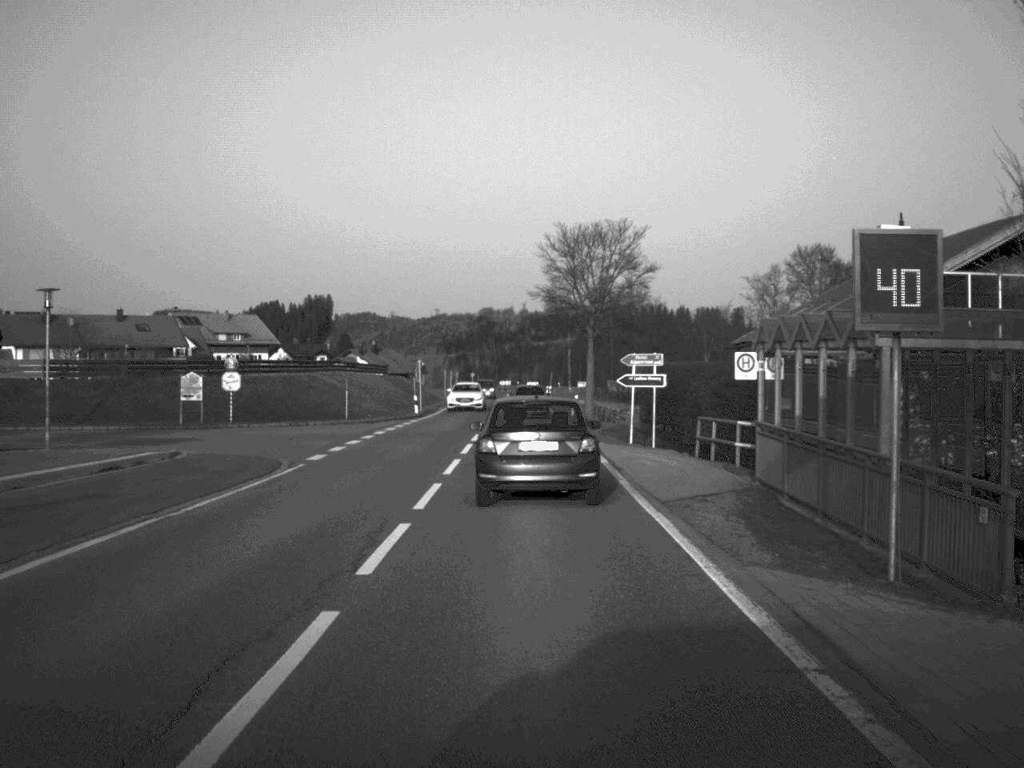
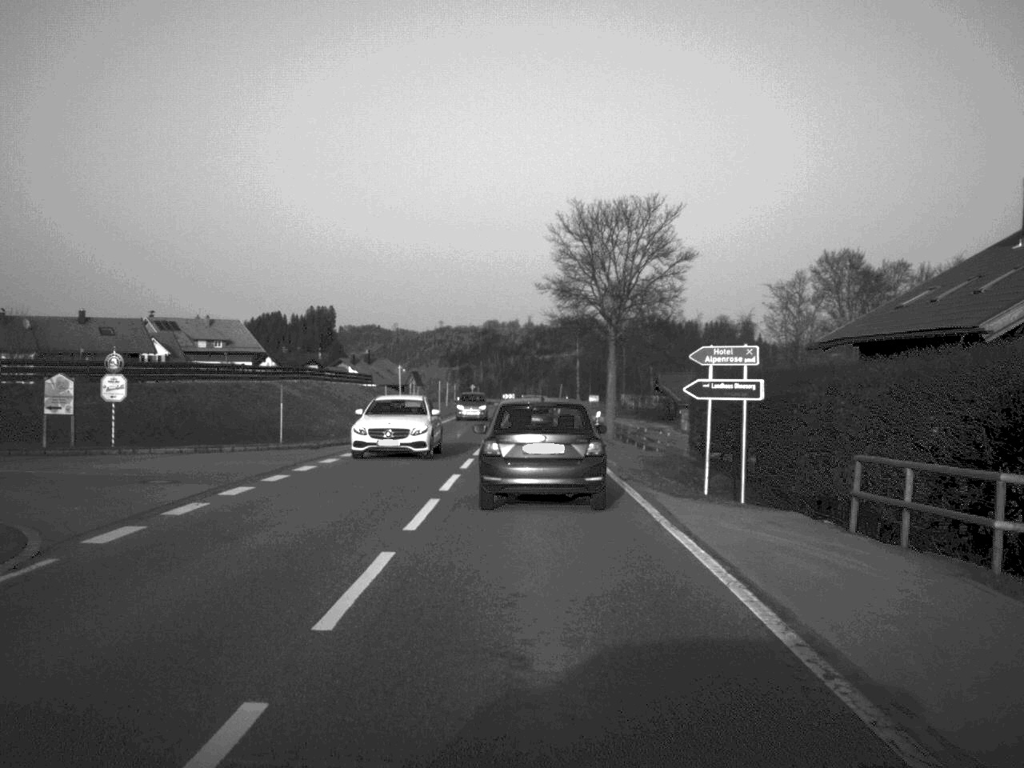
(0.0, +14.4) m; 0°
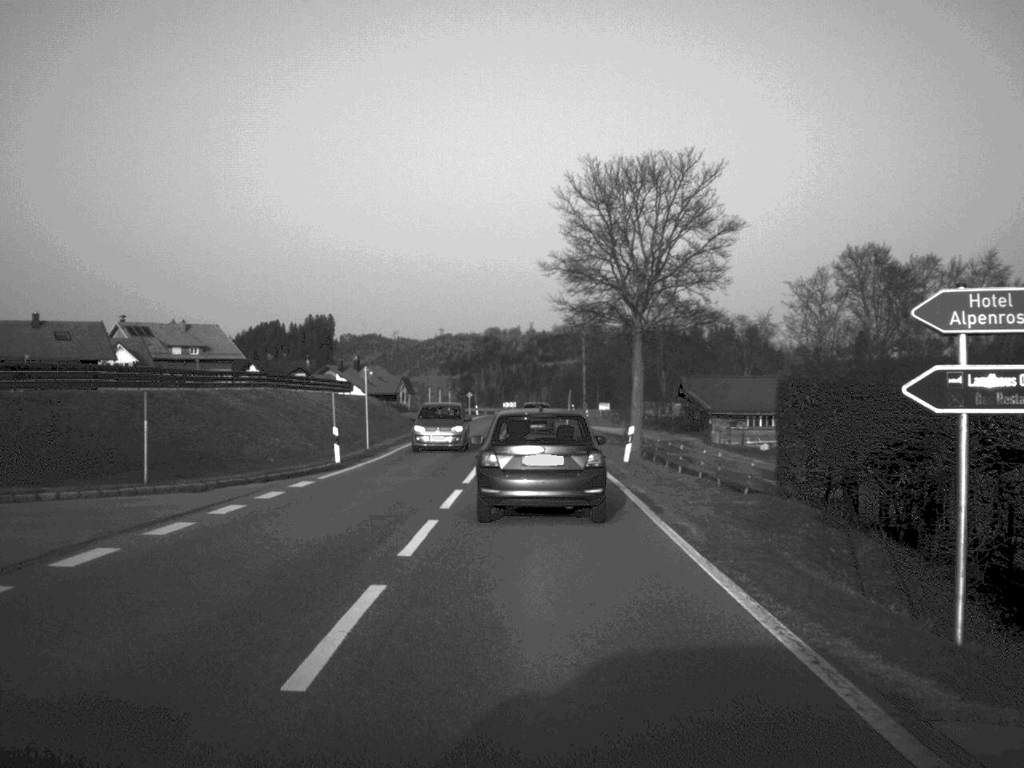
(0.0, +13.2) m; 0°
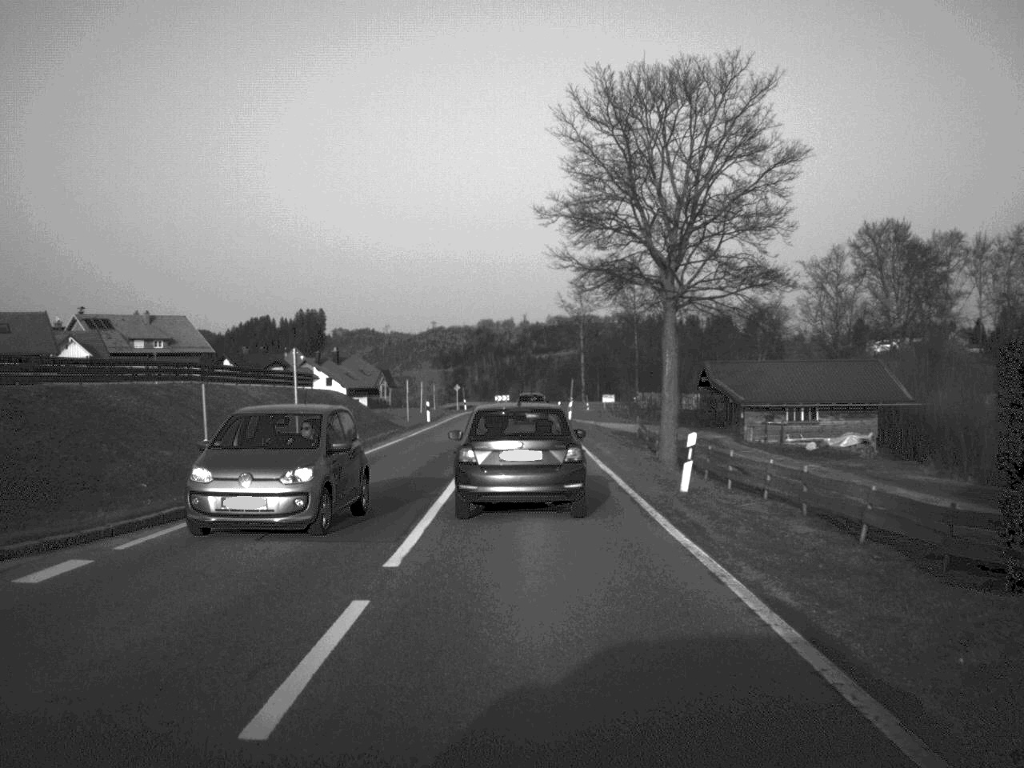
(0.0, +12.8) m; 0°
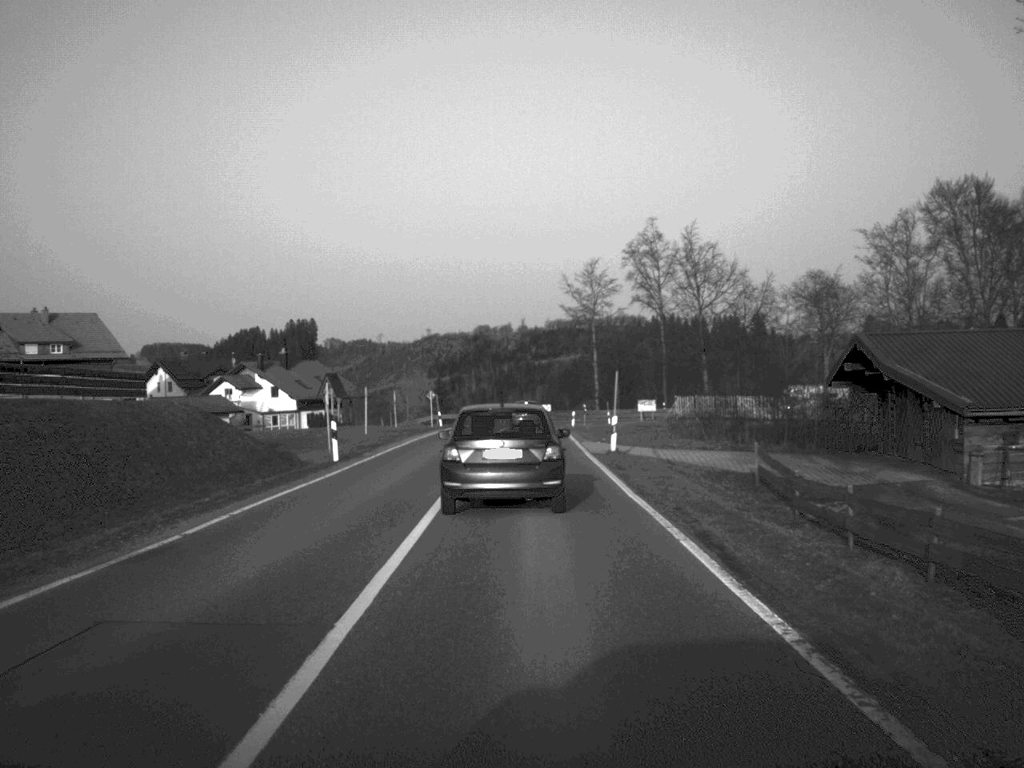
(0.0, +31.5) m; 0°
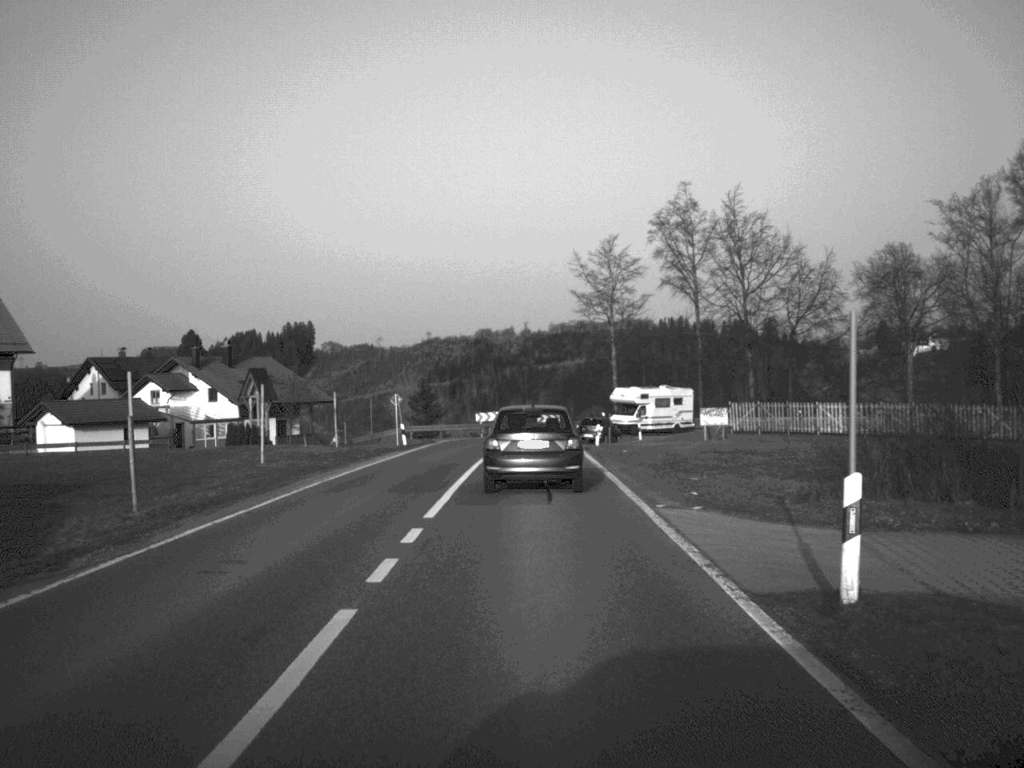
(0.0, +23.8) m; 0°
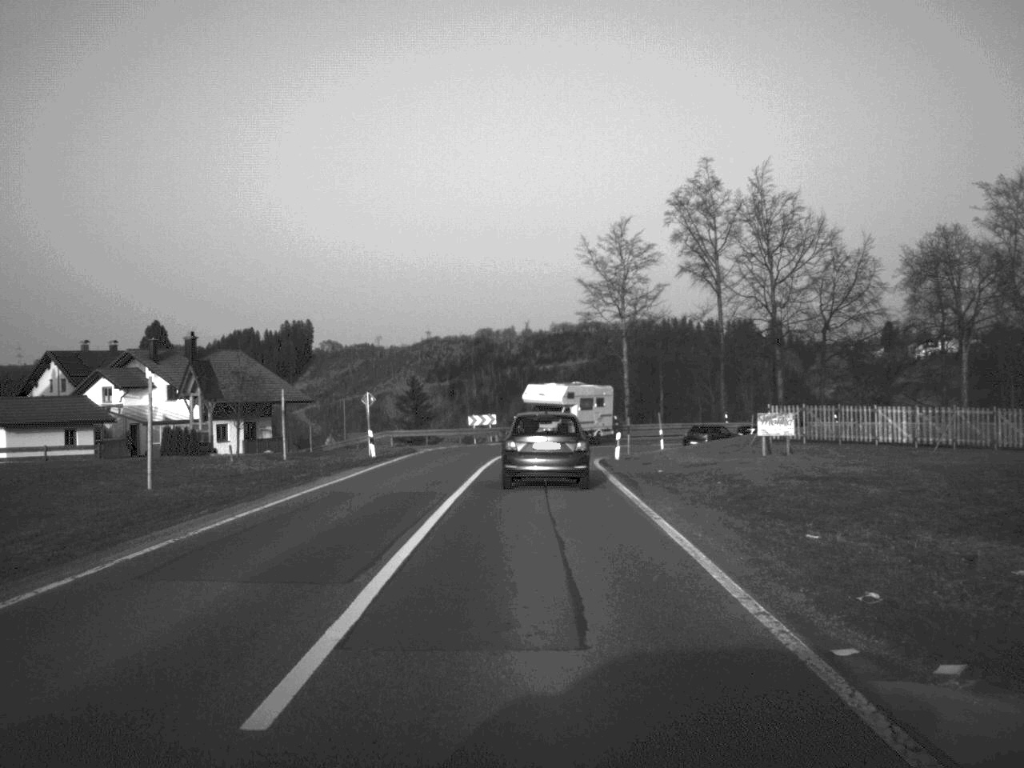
(0.0, +10.9) m; 0°
